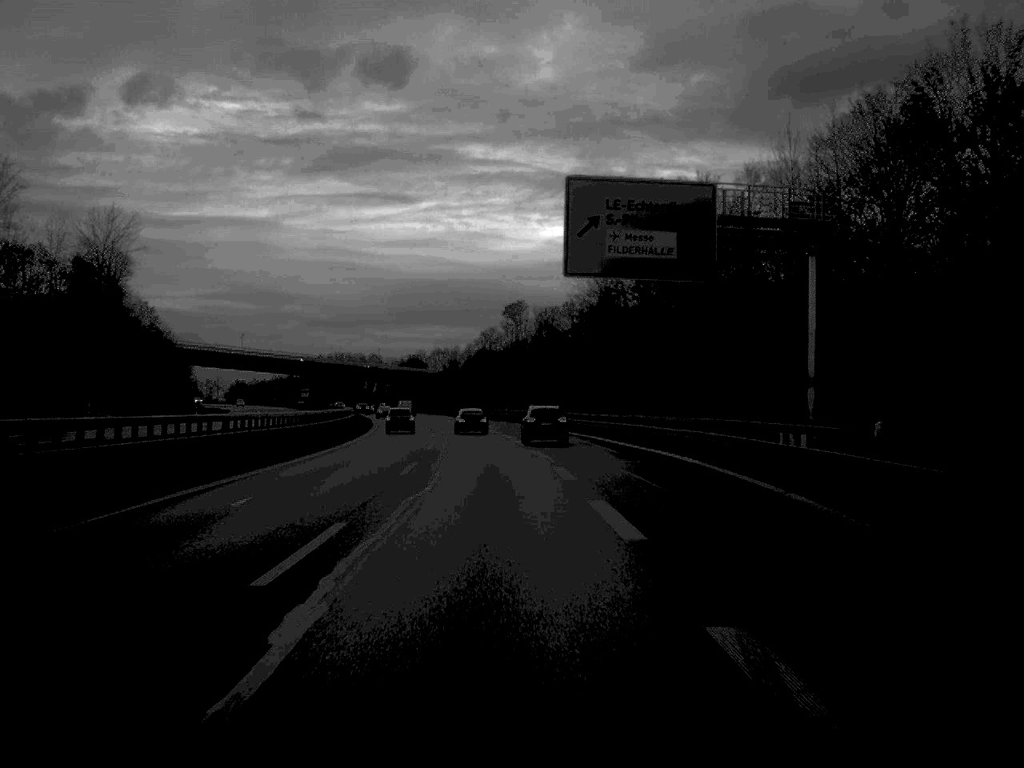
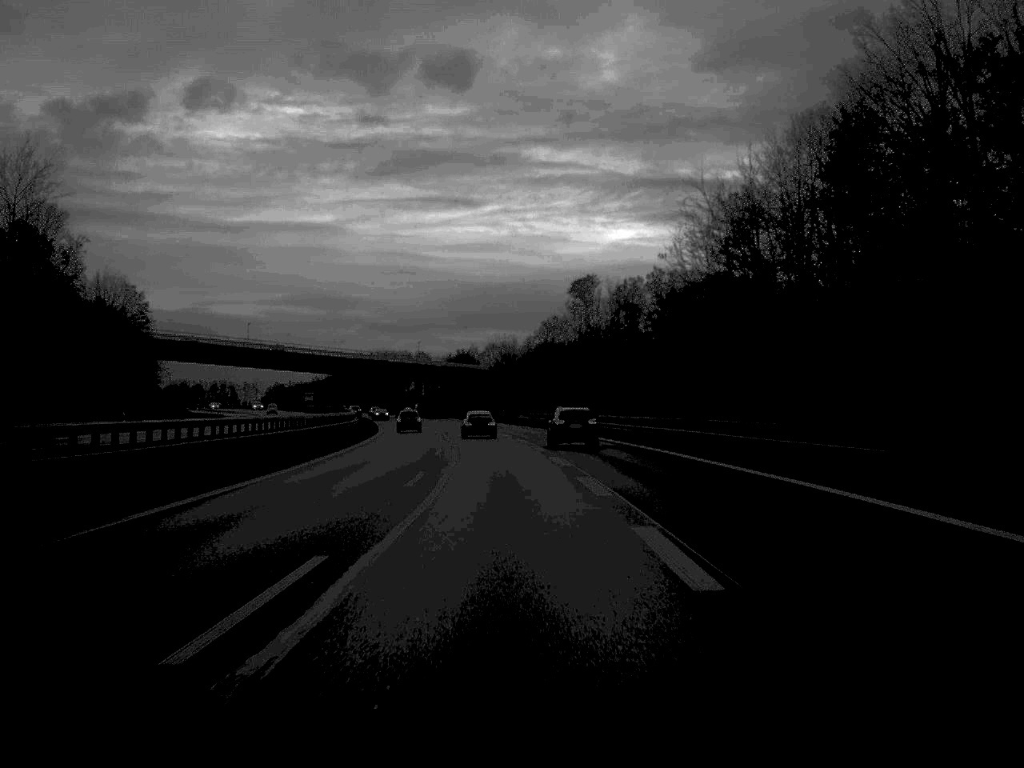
(-1.0, +40.2) m; -3°
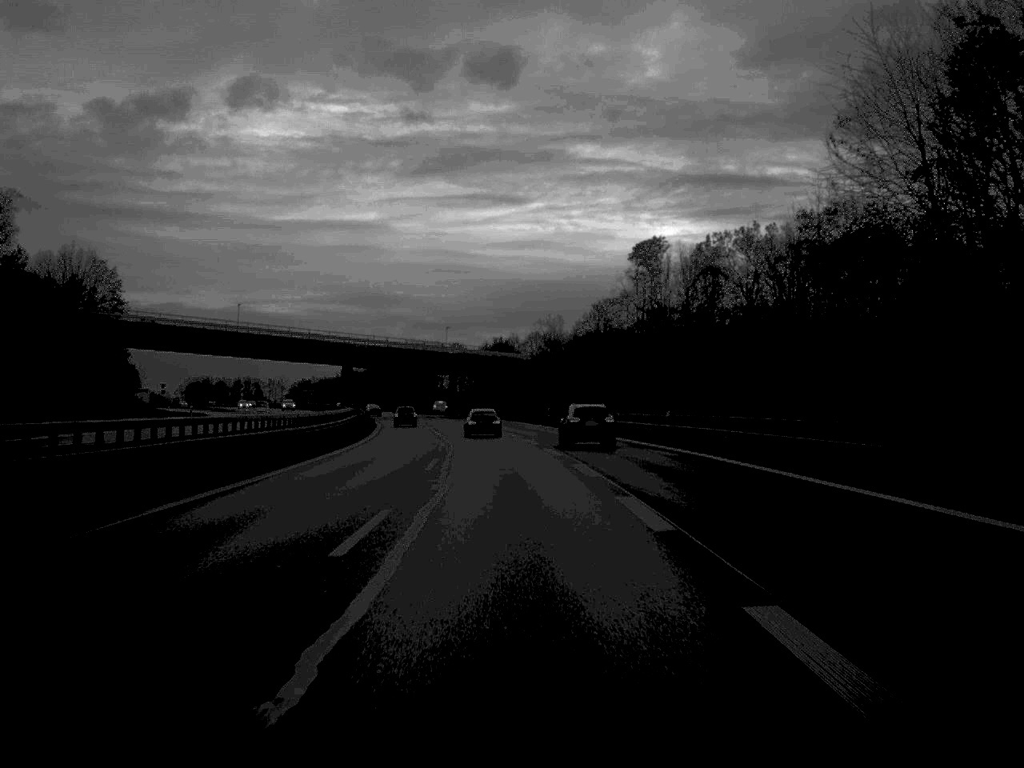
(-0.5, +31.0) m; -2°
